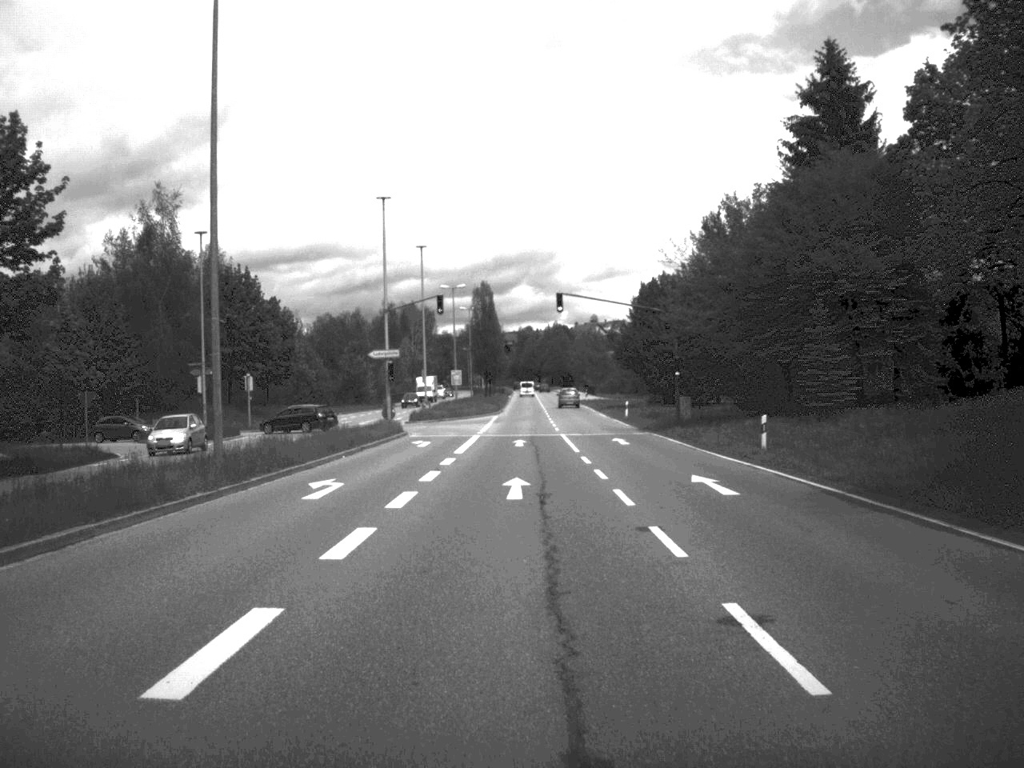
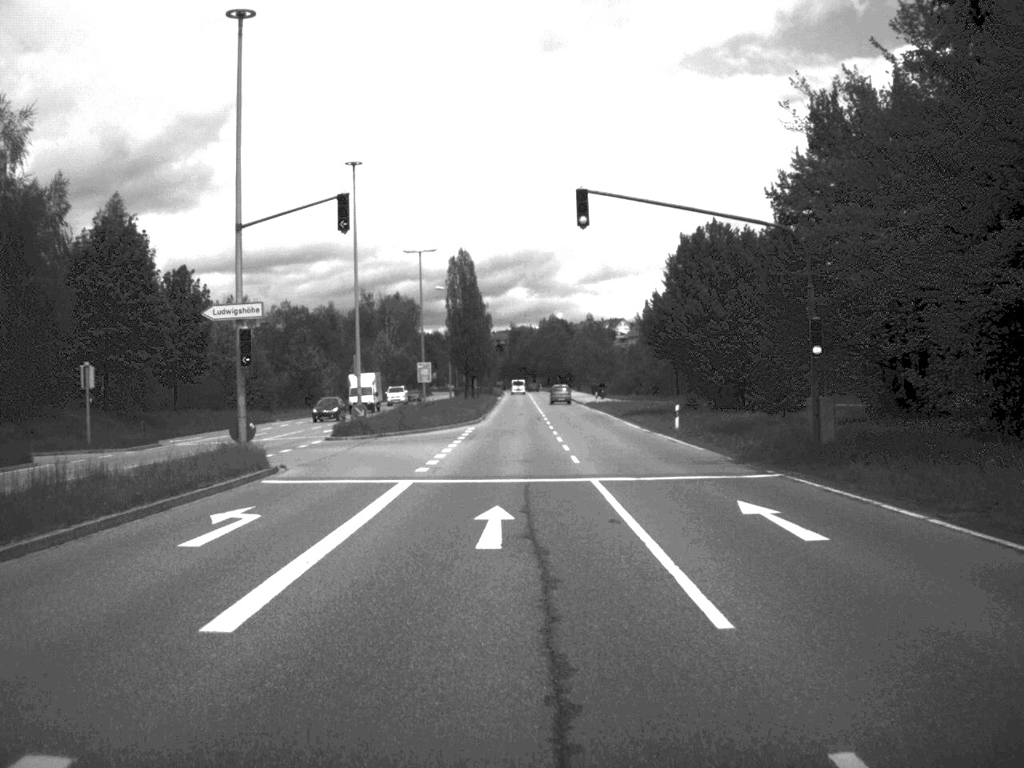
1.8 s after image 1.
(0.0, +27.6) m; 0°
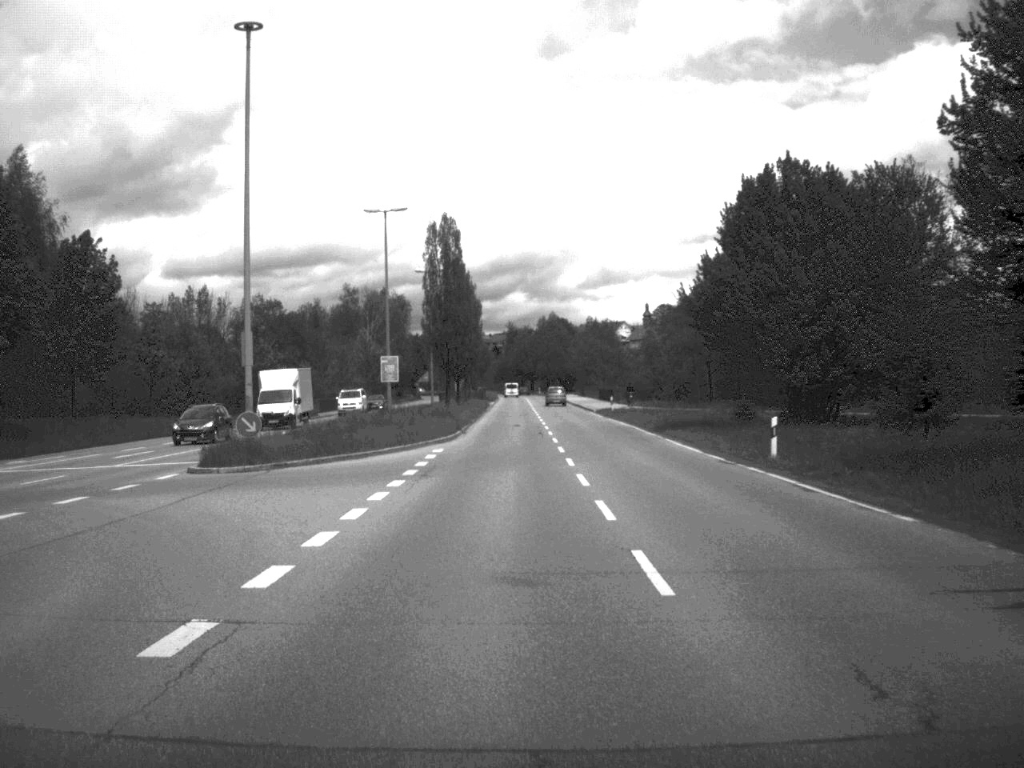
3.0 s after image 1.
(0.0, +18.9) m; 0°
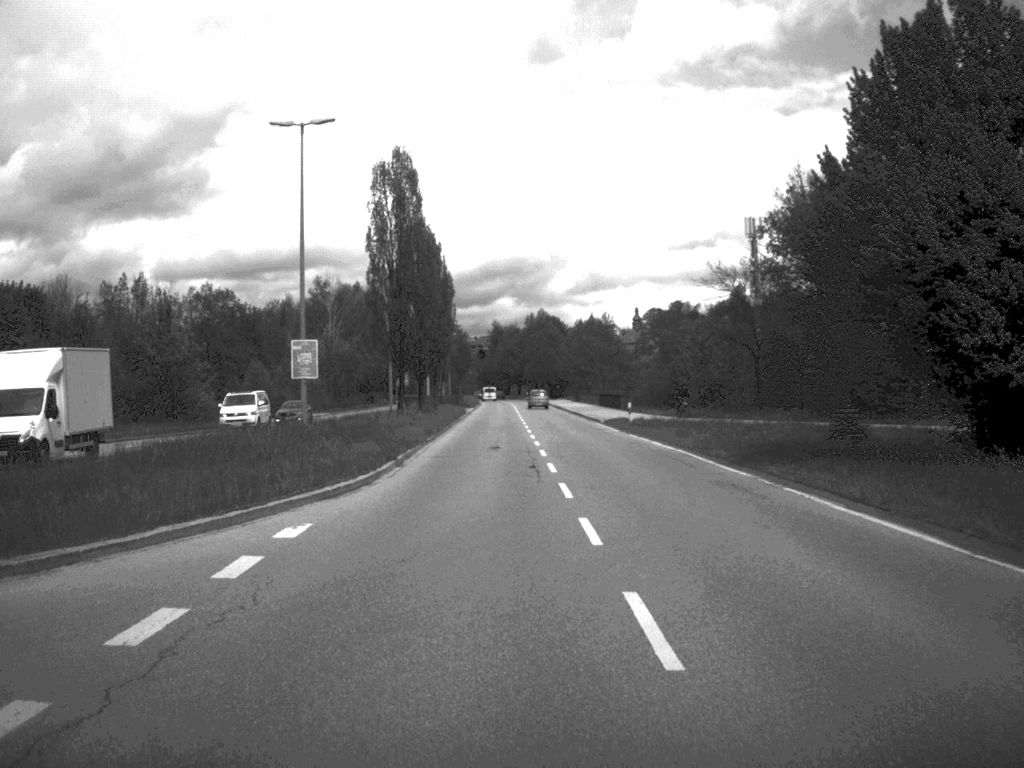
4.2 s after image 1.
(0.0, +20.5) m; +1°
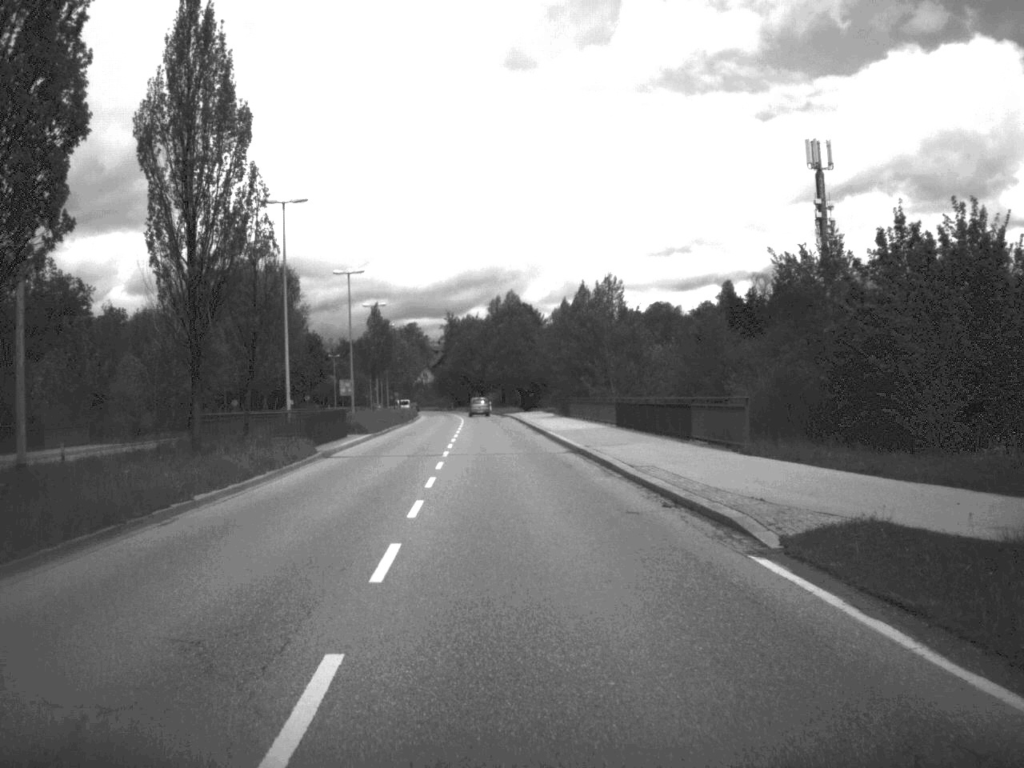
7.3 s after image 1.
(+0.8, +49.7) m; +1°
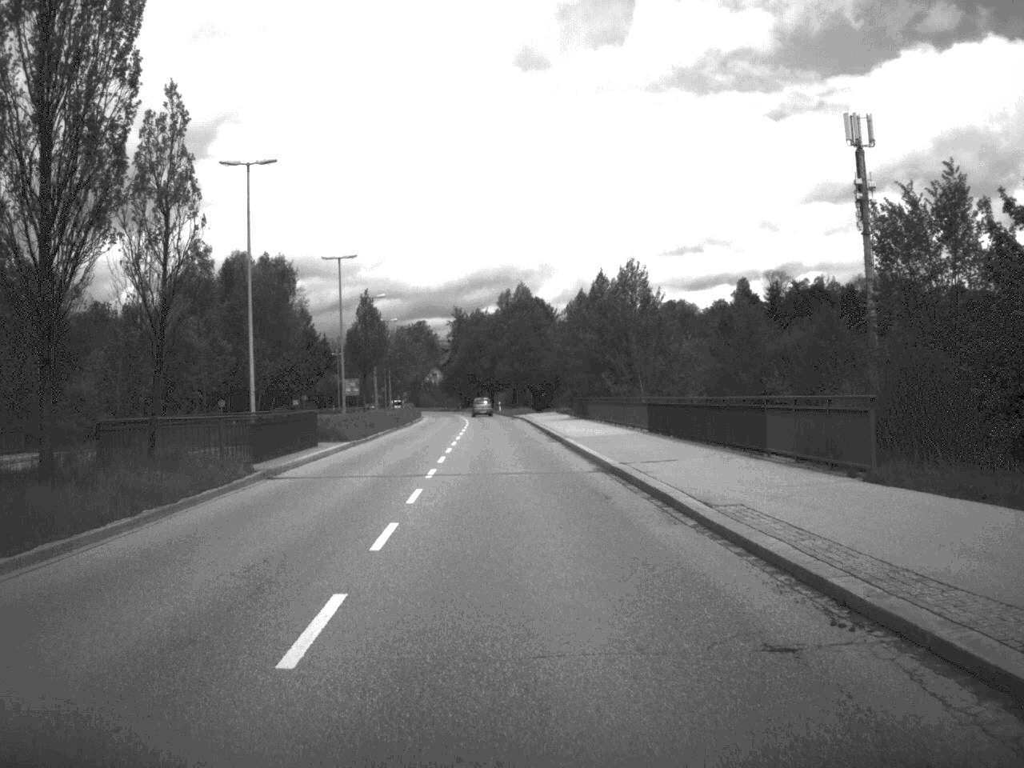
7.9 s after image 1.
(0.0, +9.4) m; -1°
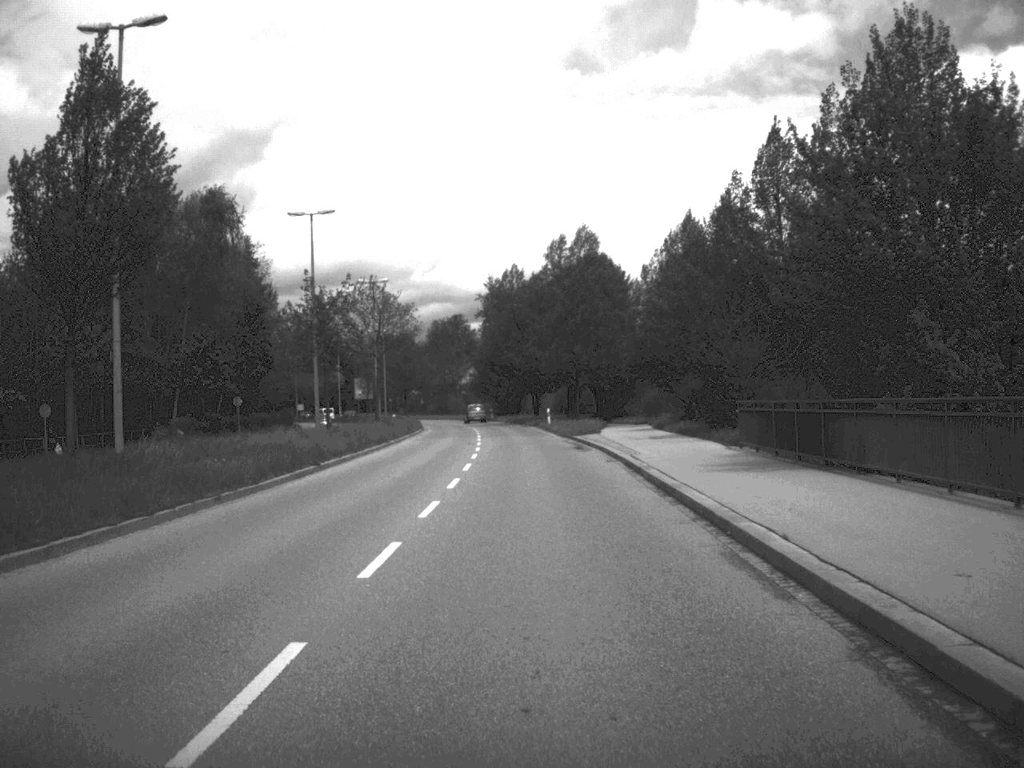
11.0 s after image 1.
(-1.2, +49.4) m; -2°
